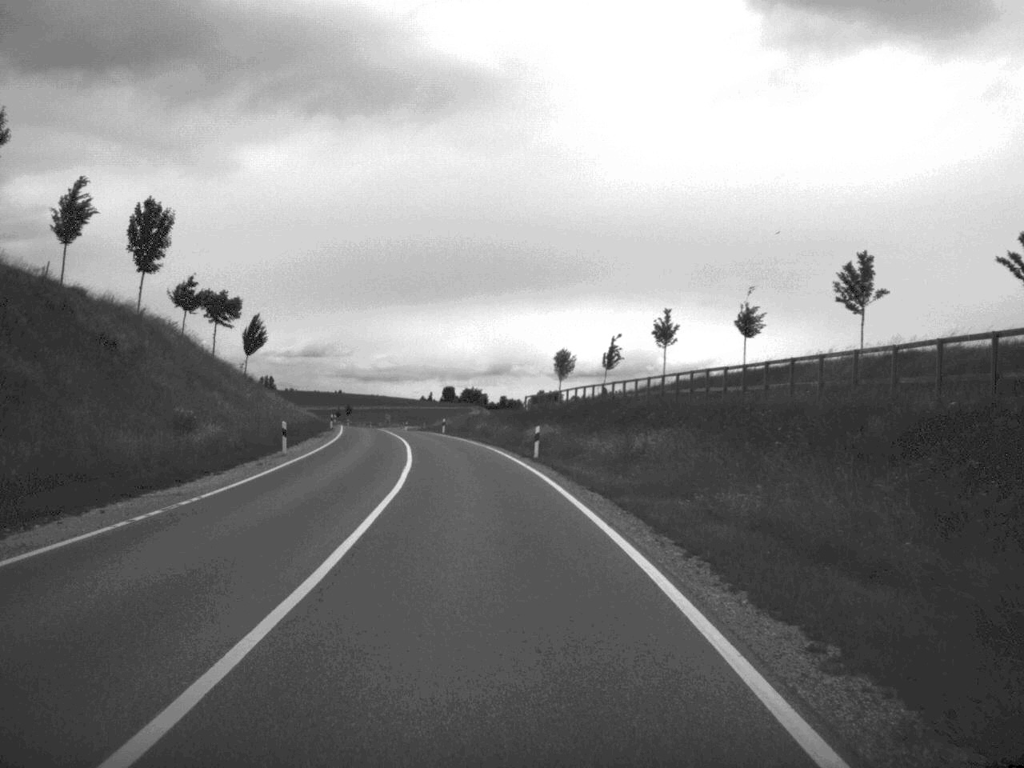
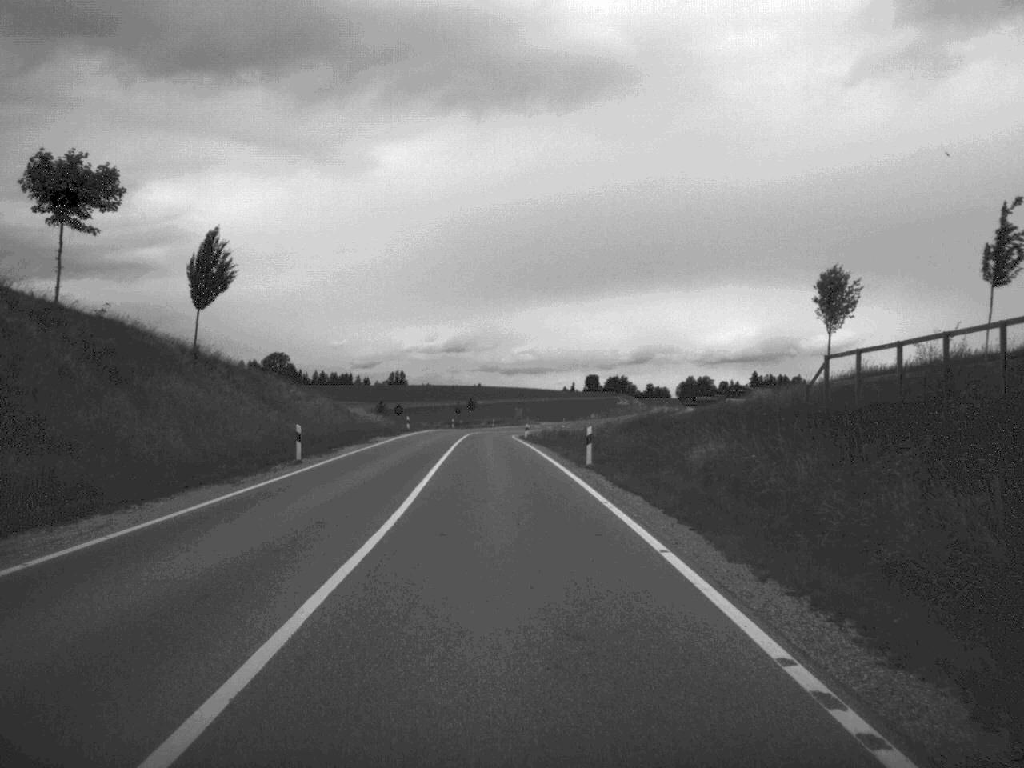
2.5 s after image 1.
(-3.4, +54.4) m; -6°
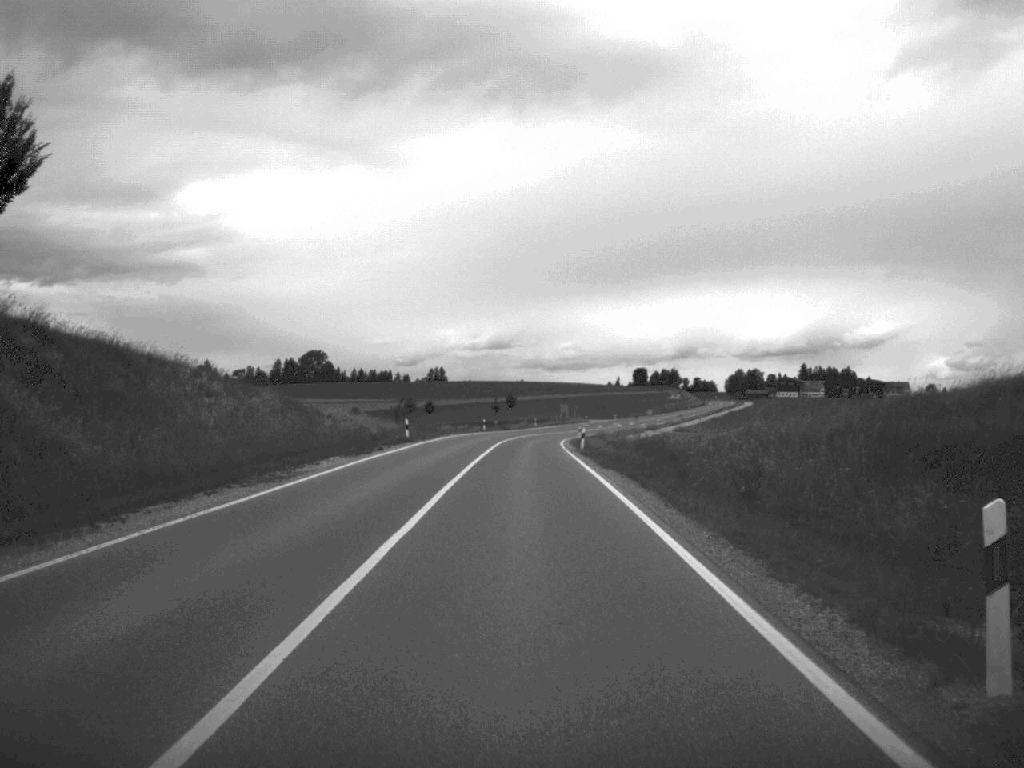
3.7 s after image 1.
(-0.5, +27.3) m; -2°
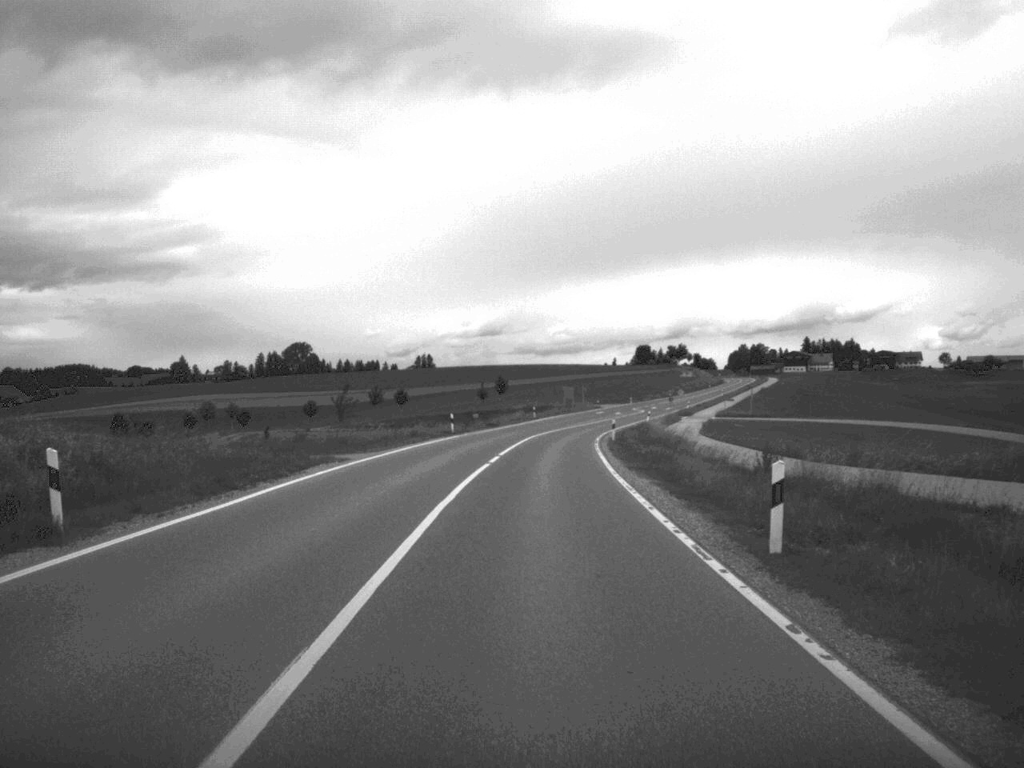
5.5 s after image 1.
(-0.1, +42.6) m; 0°
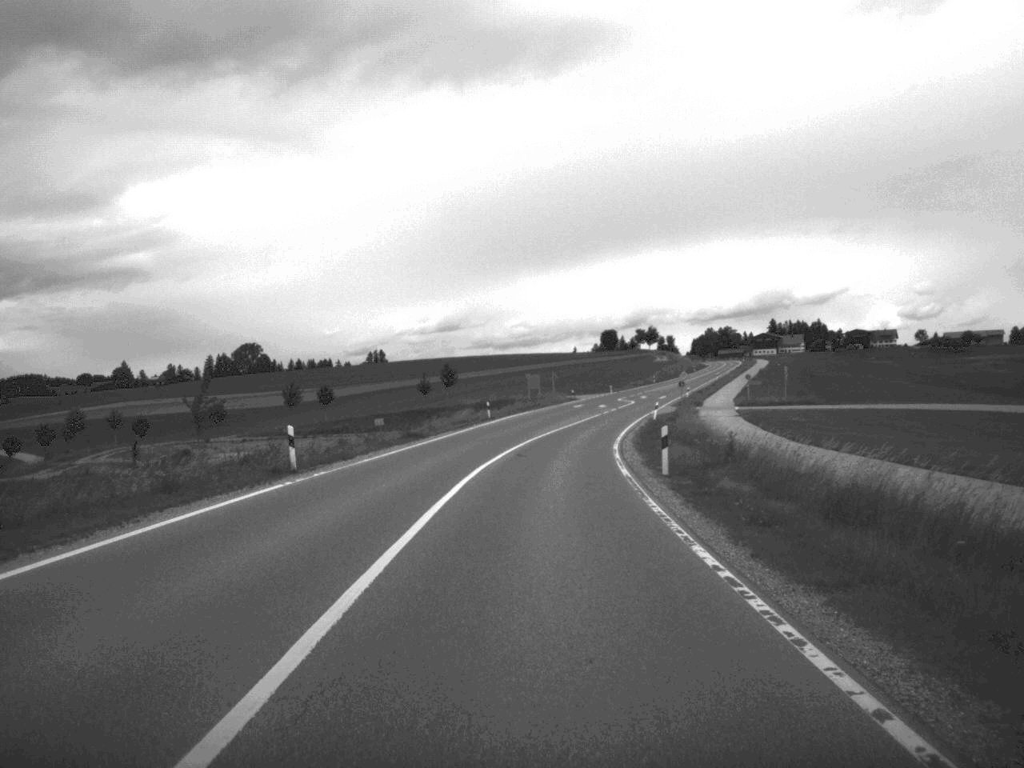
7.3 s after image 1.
(+0.6, +40.3) m; +2°
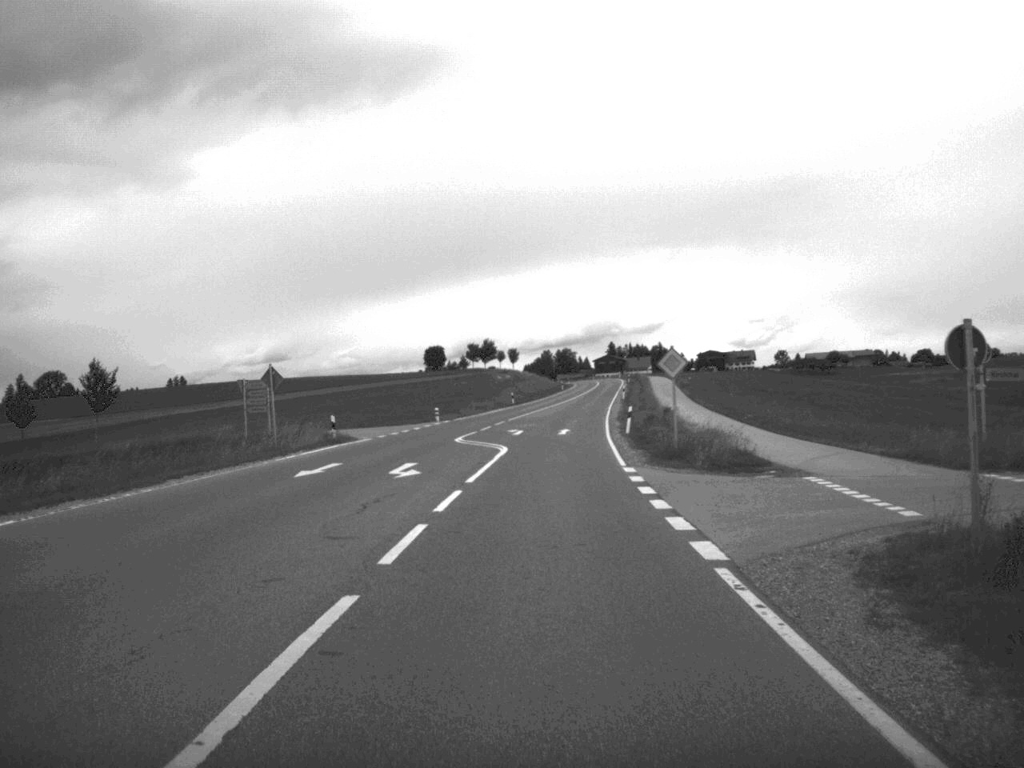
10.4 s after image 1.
(+4.3, +69.4) m; +7°
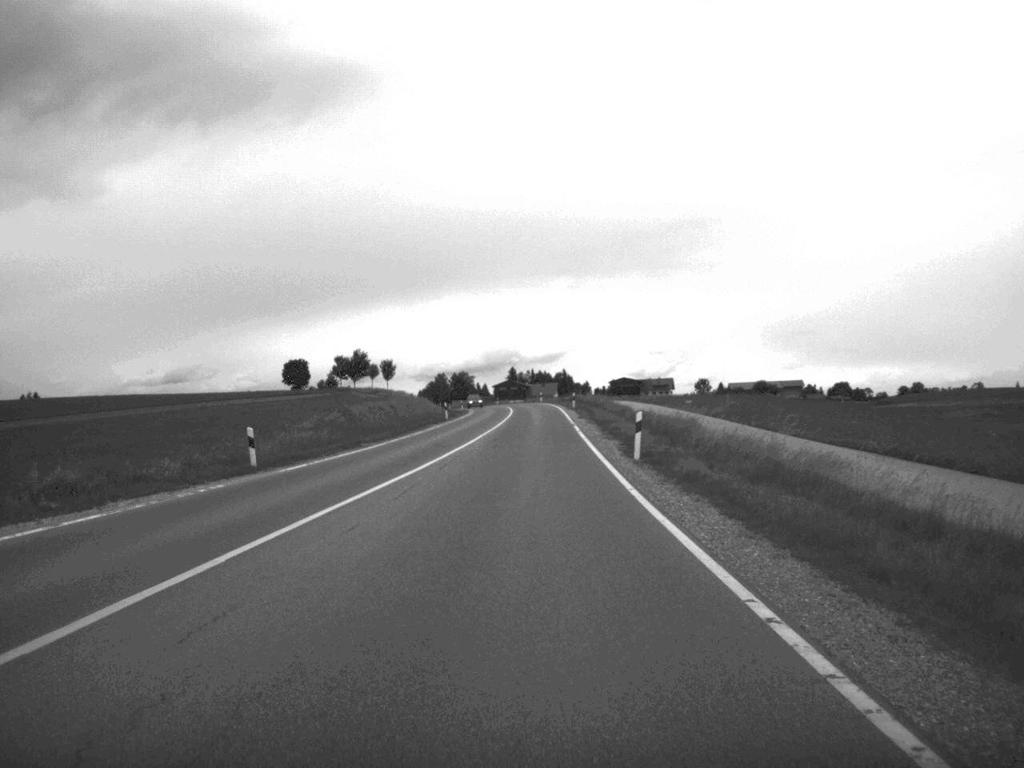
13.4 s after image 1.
(+2.7, +70.4) m; +4°
